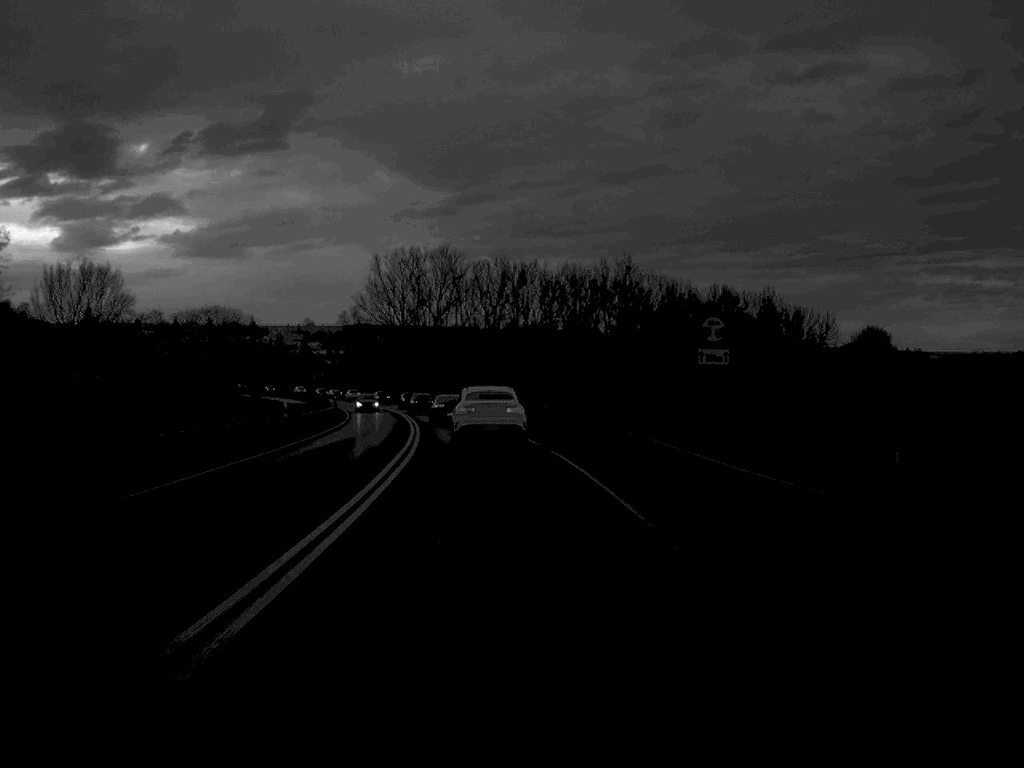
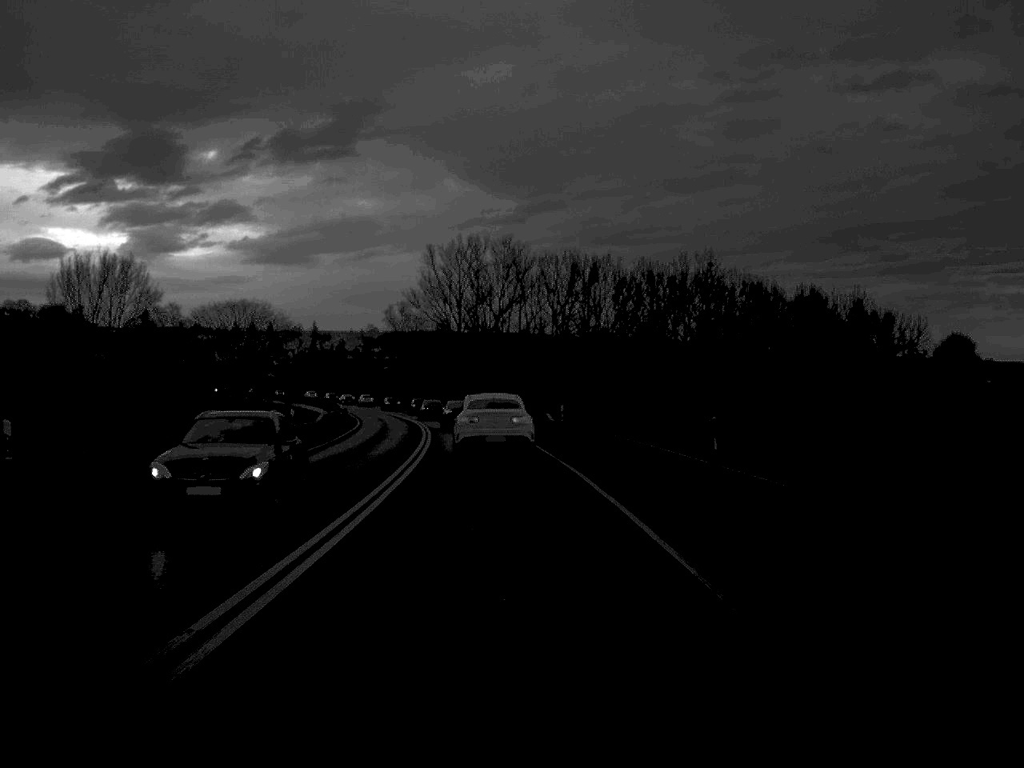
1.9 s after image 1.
(-0.7, +29.6) m; -3°
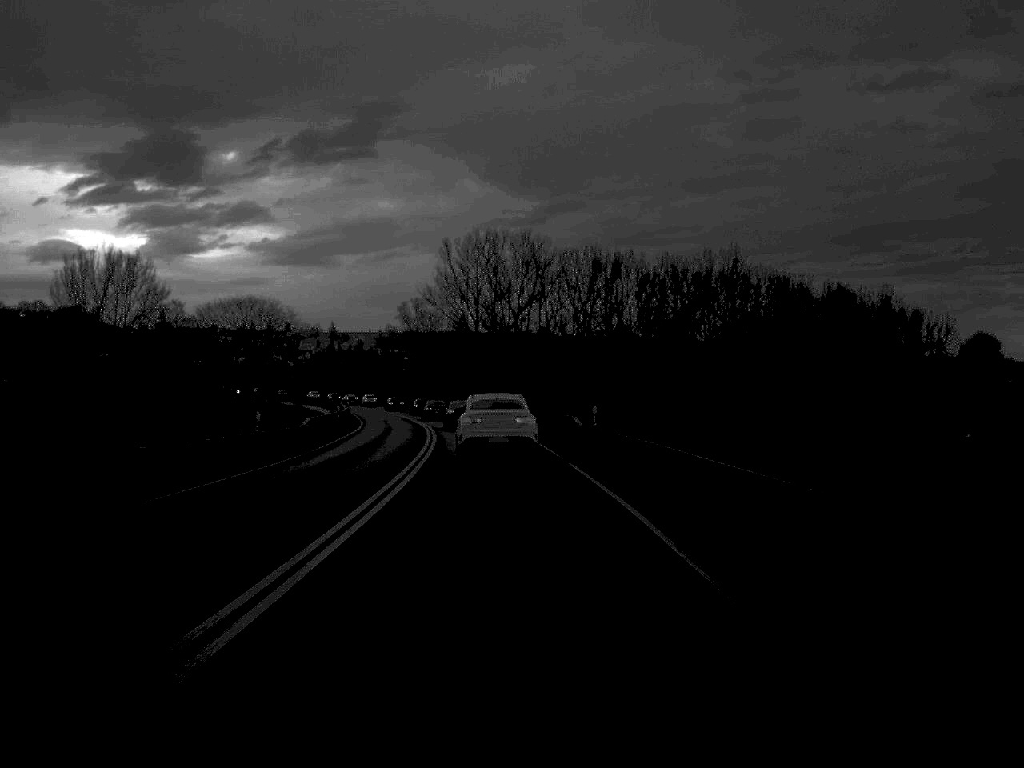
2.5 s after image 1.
(-0.1, +8.8) m; -1°
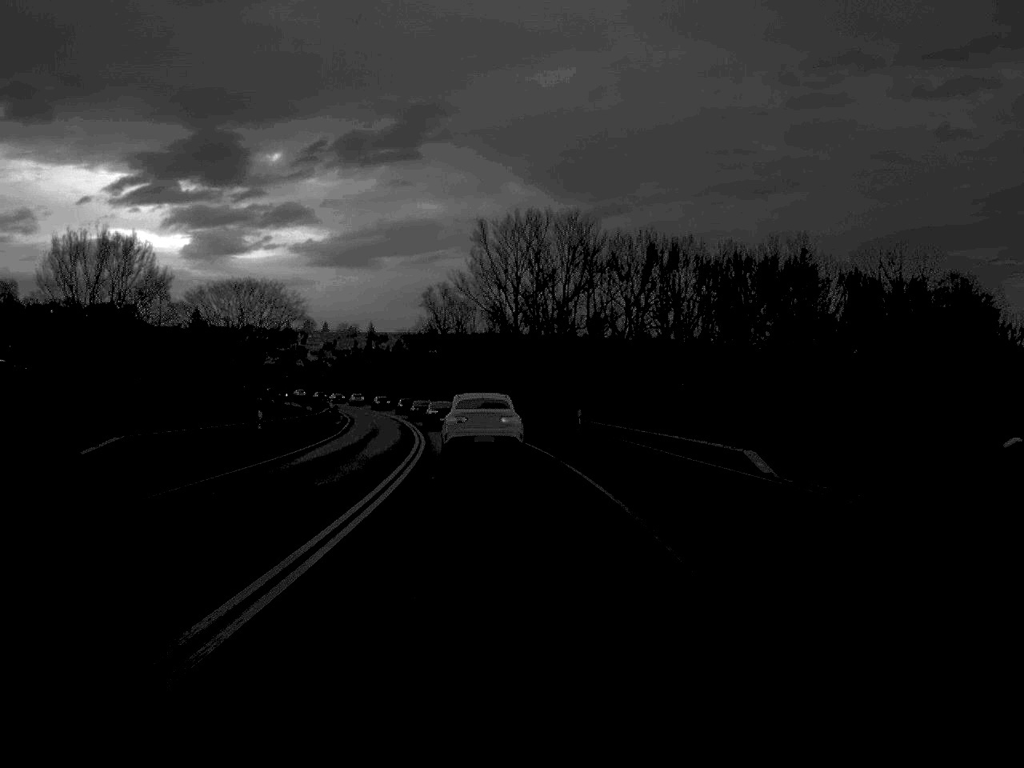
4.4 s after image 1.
(-0.4, +28.4) m; -2°
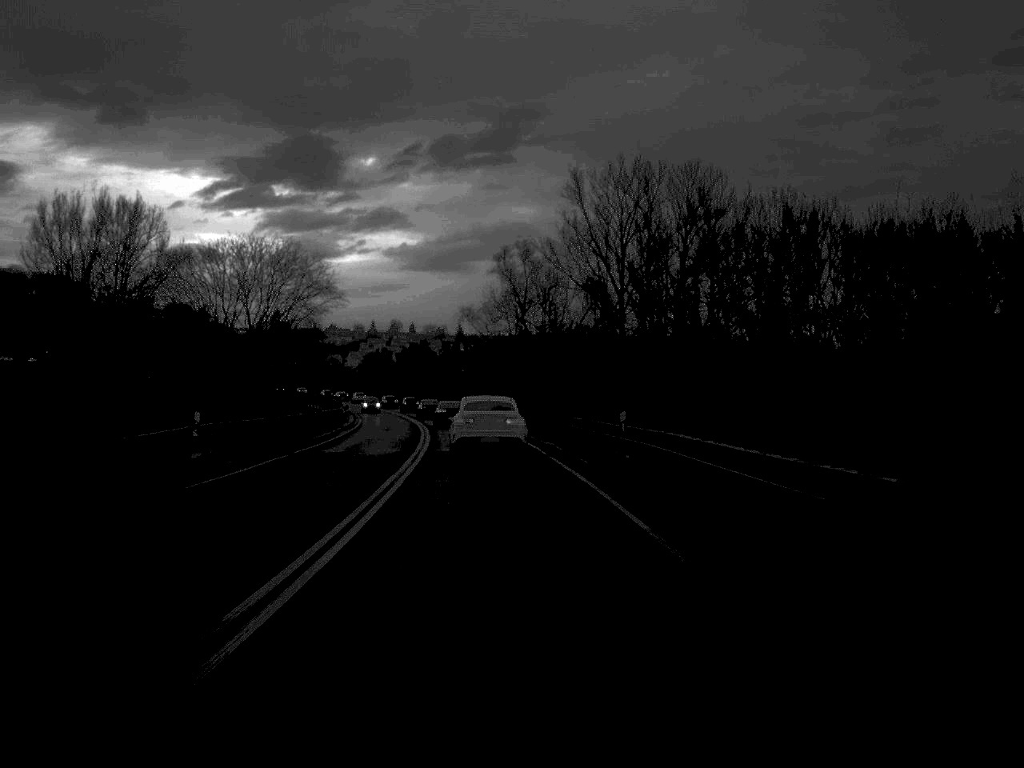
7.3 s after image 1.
(-1.7, +45.5) m; -4°
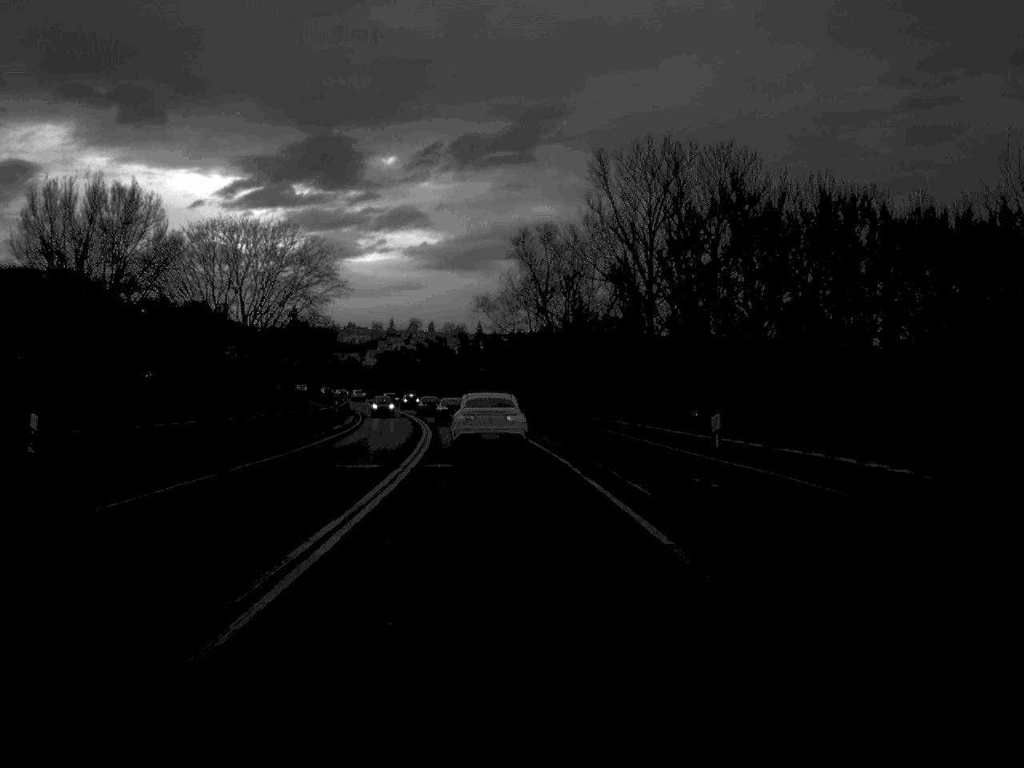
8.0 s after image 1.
(-0.1, +10.9) m; -1°
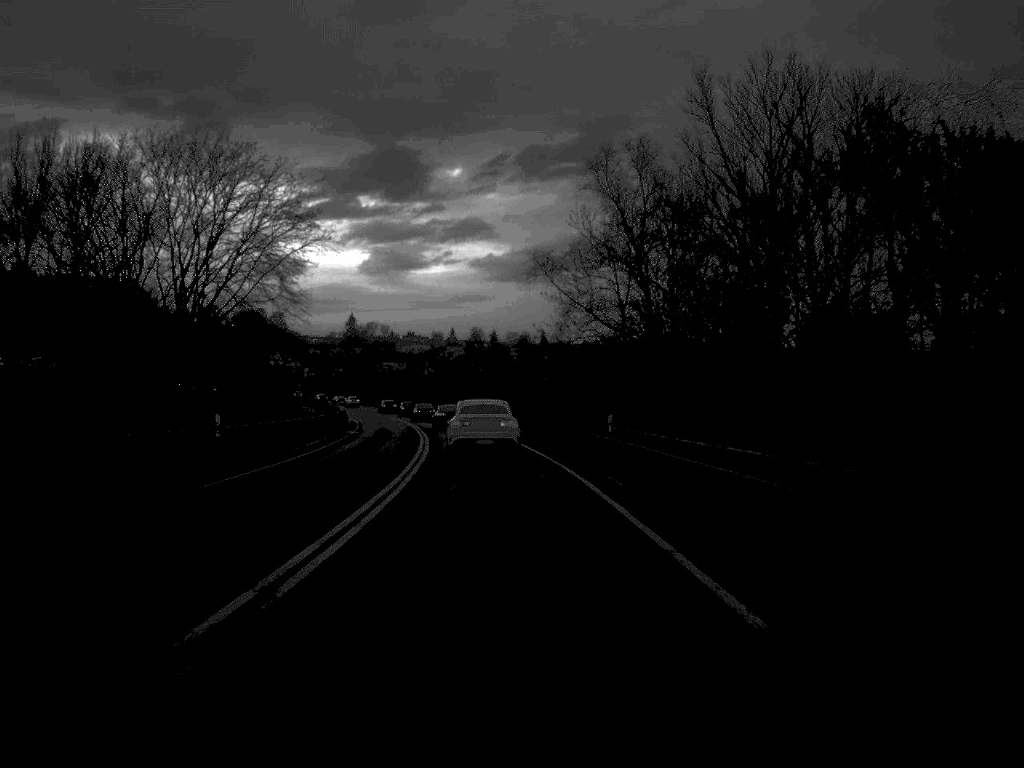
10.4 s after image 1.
(-1.0, +37.9) m; -3°
